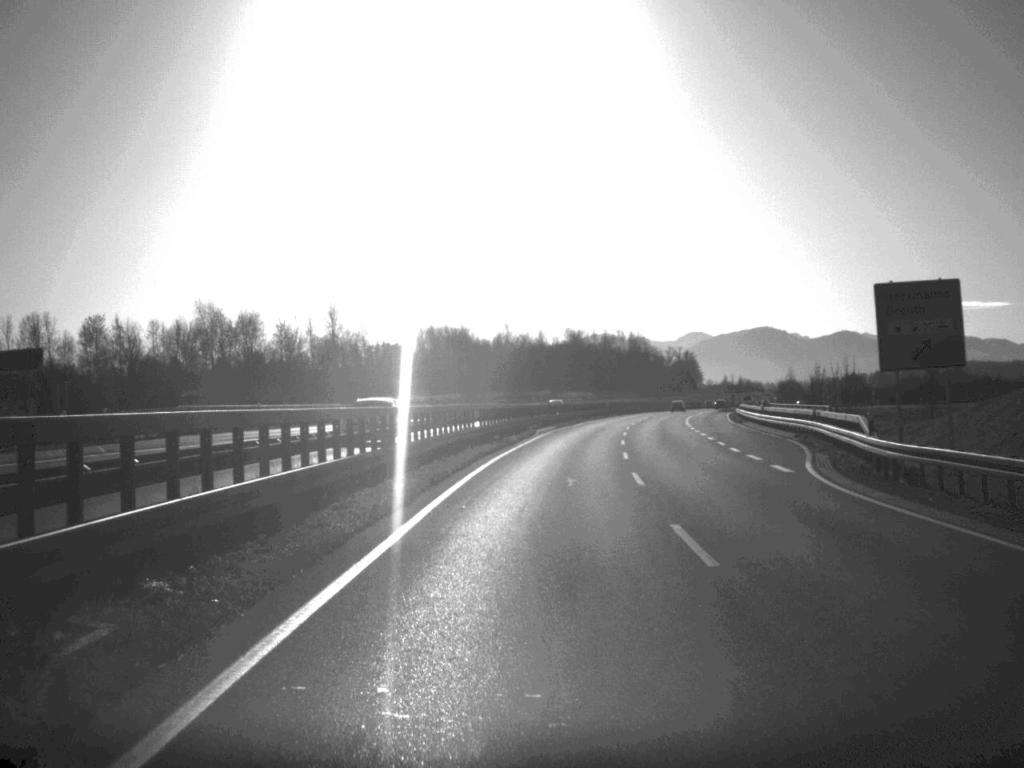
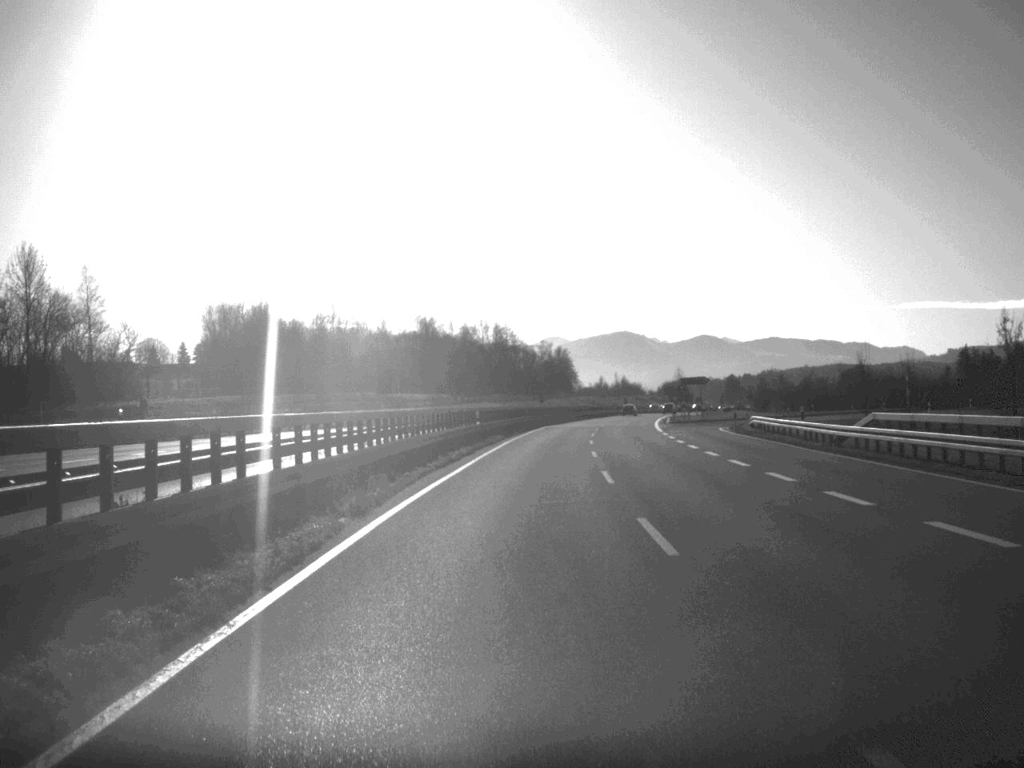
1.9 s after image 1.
(+4.0, +69.3) m; +6°
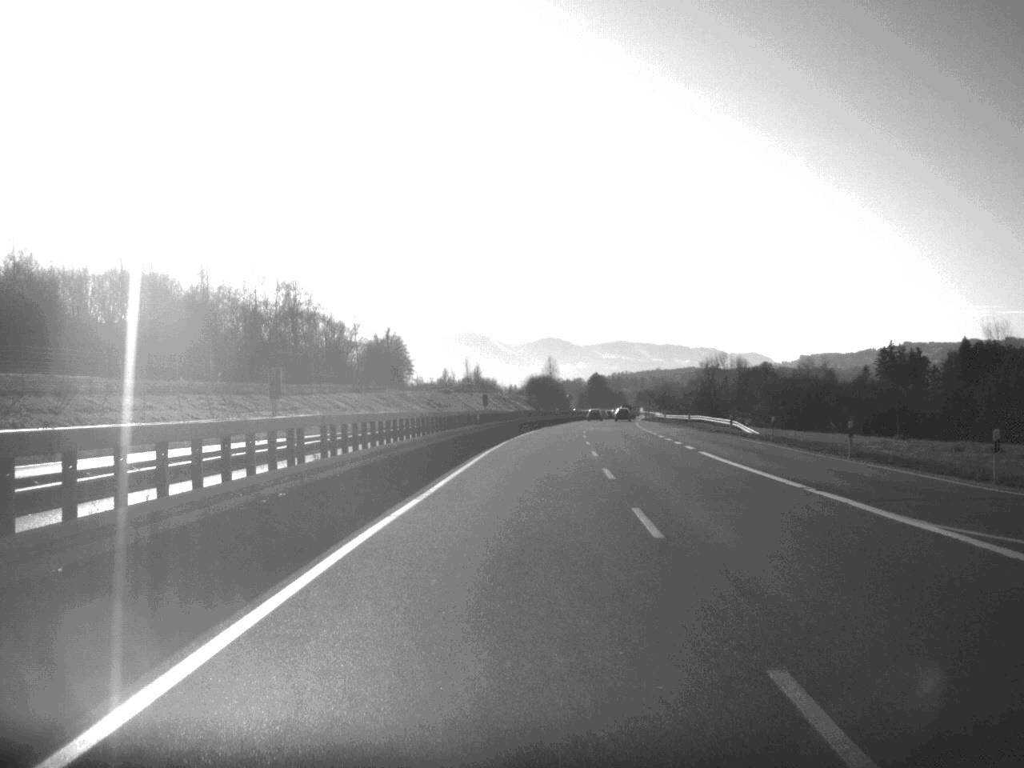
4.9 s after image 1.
(+7.1, +114.4) m; +7°
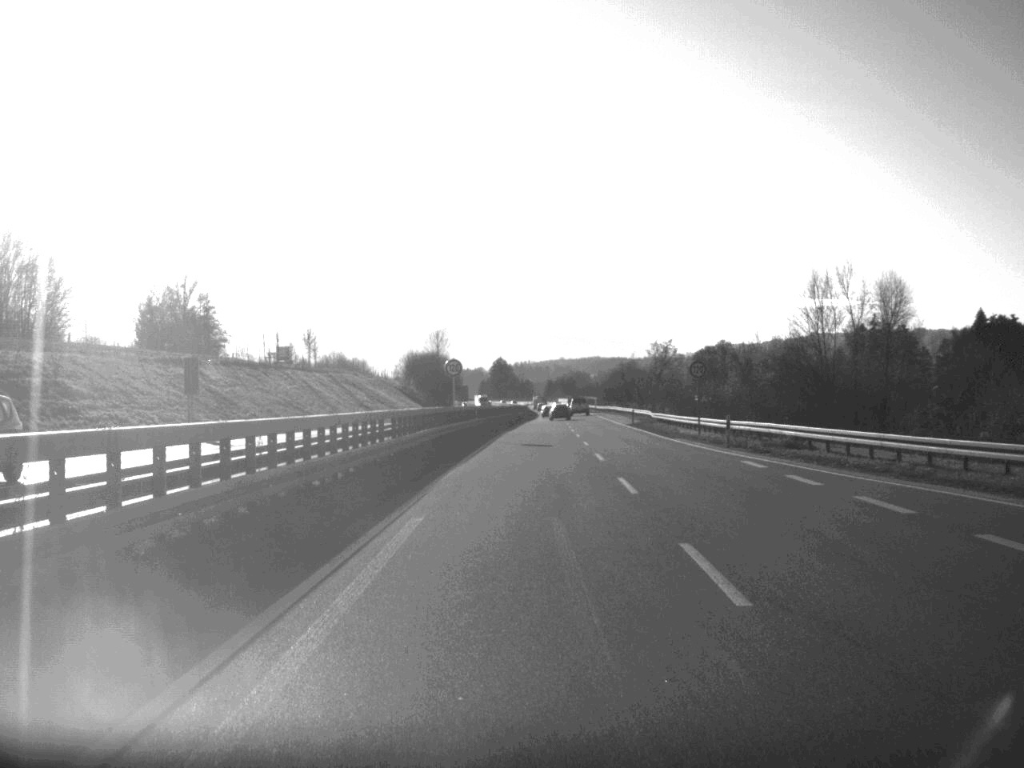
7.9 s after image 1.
(+4.5, +110.3) m; +4°
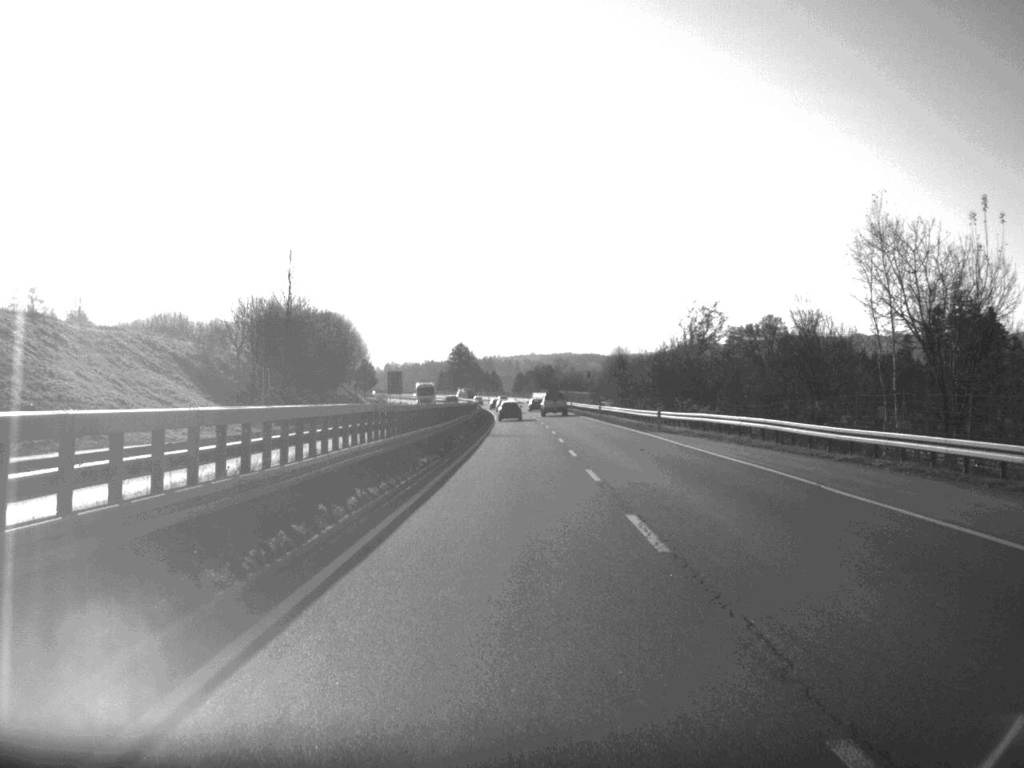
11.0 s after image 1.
(+1.9, +112.0) m; +1°
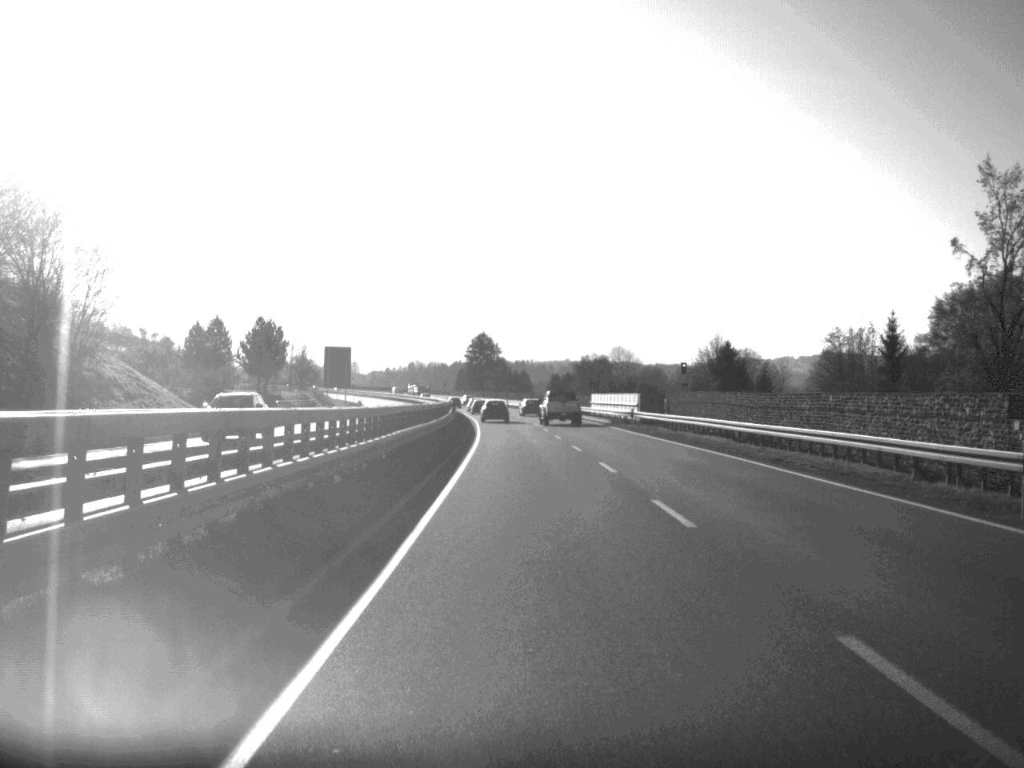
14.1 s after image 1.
(-1.4, +112.8) m; -1°
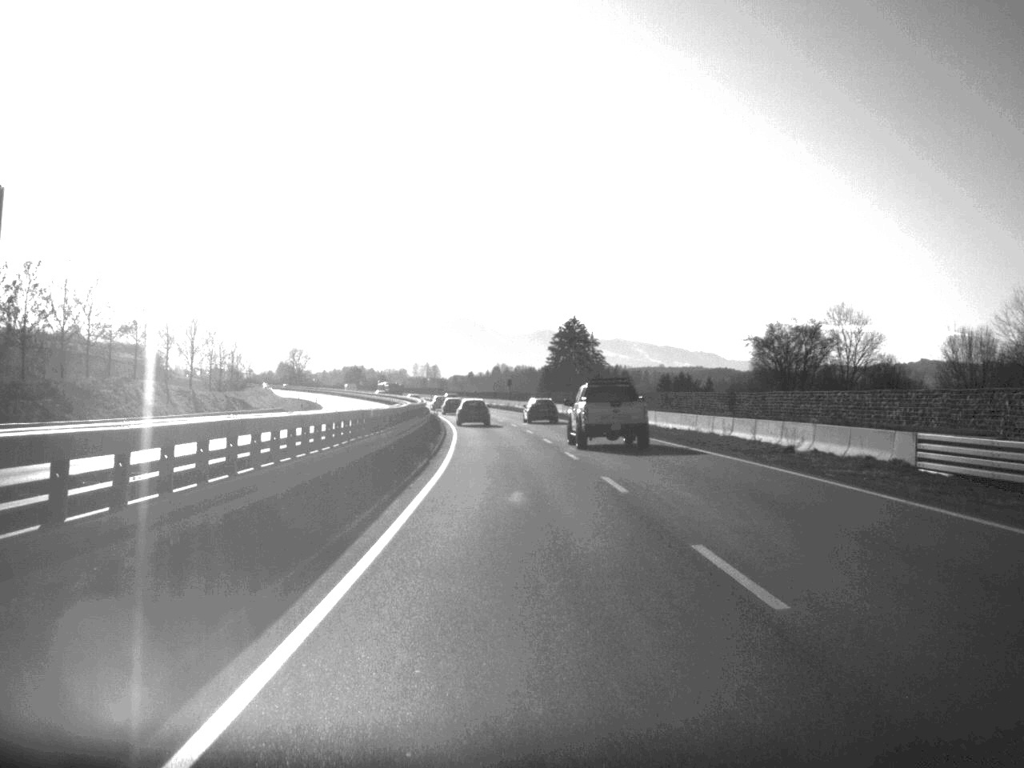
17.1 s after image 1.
(-3.5, +110.3) m; -4°
